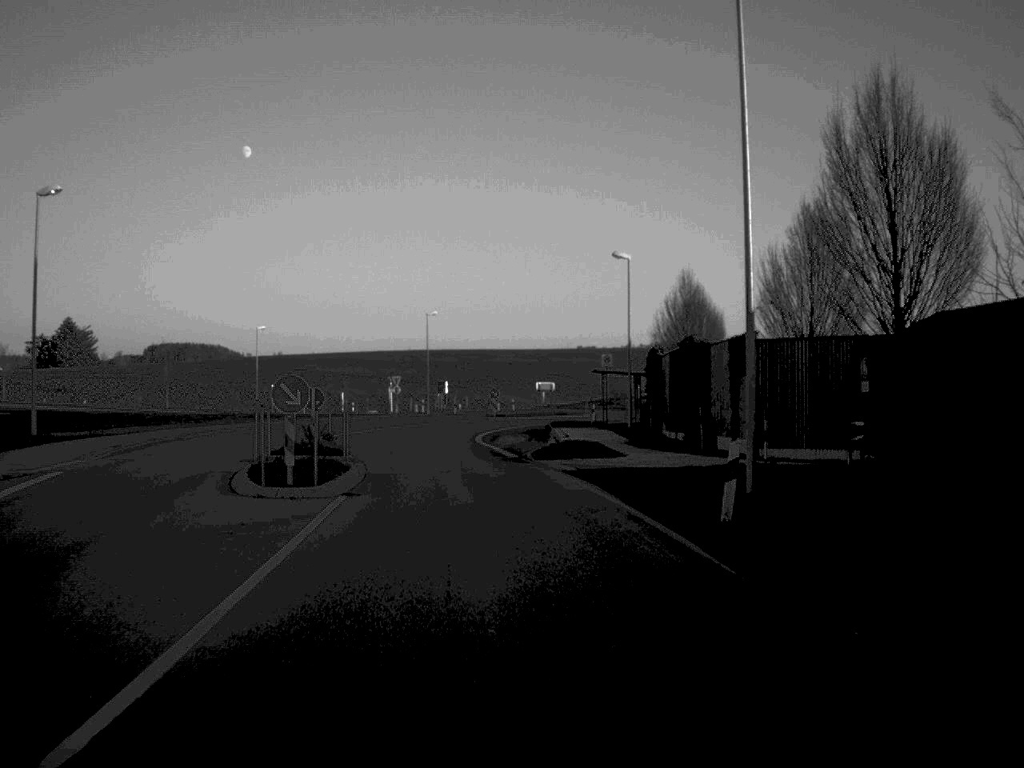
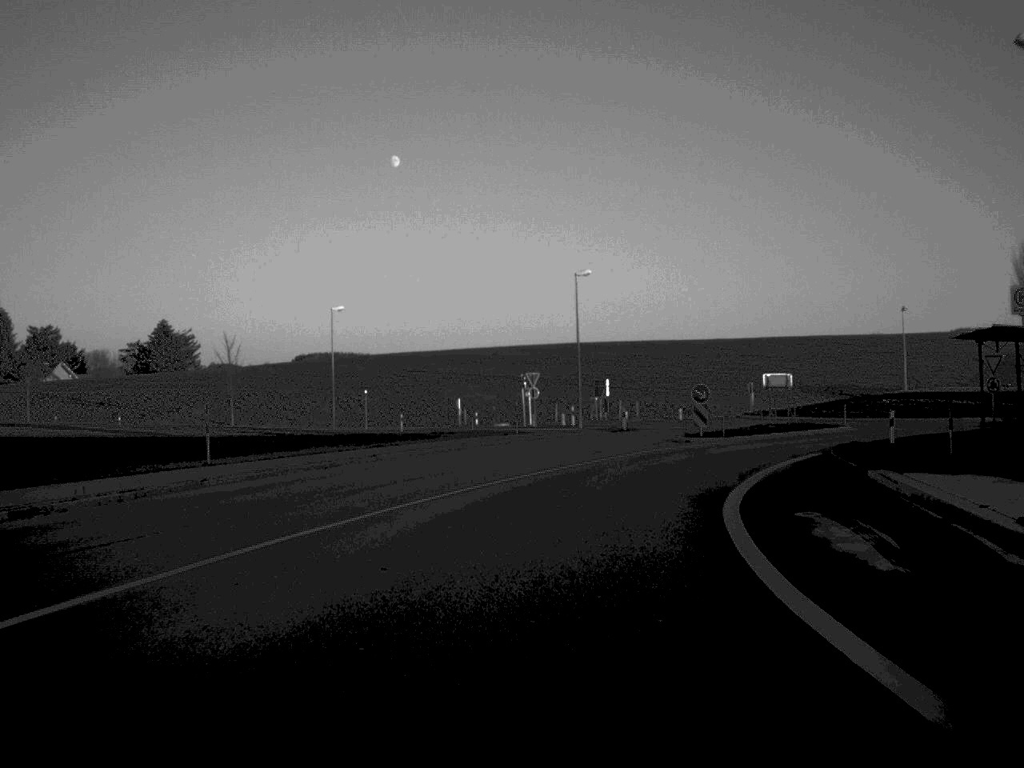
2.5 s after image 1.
(-2.3, +34.2) m; -7°
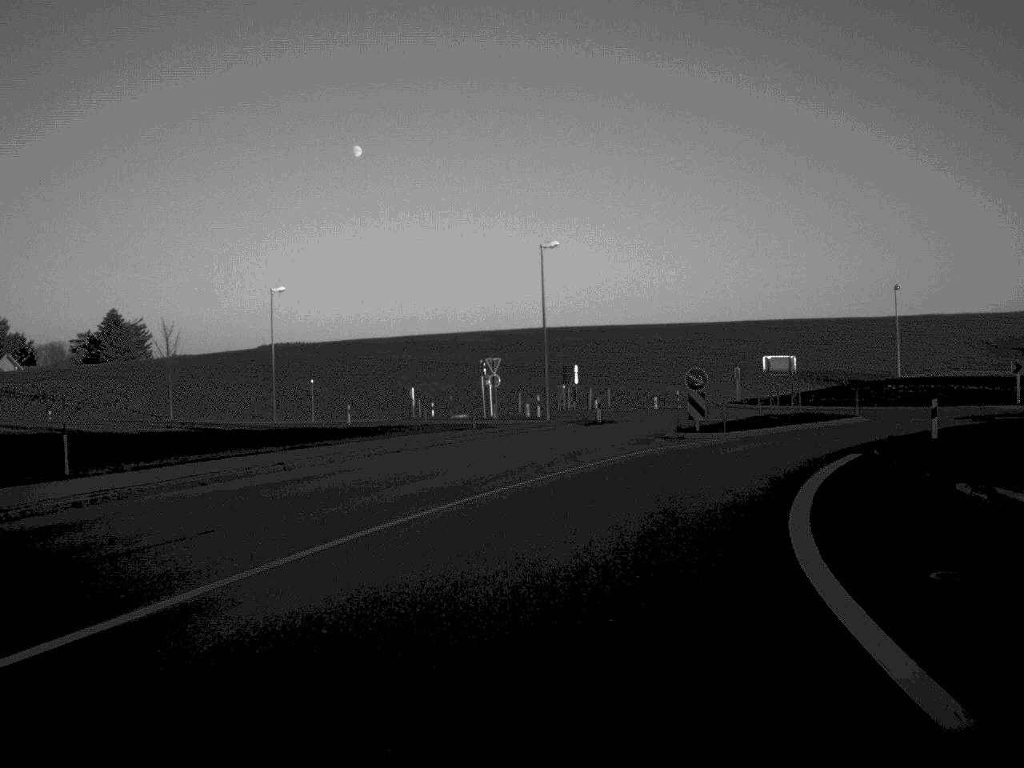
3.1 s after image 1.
(+0.1, +7.3) m; +2°
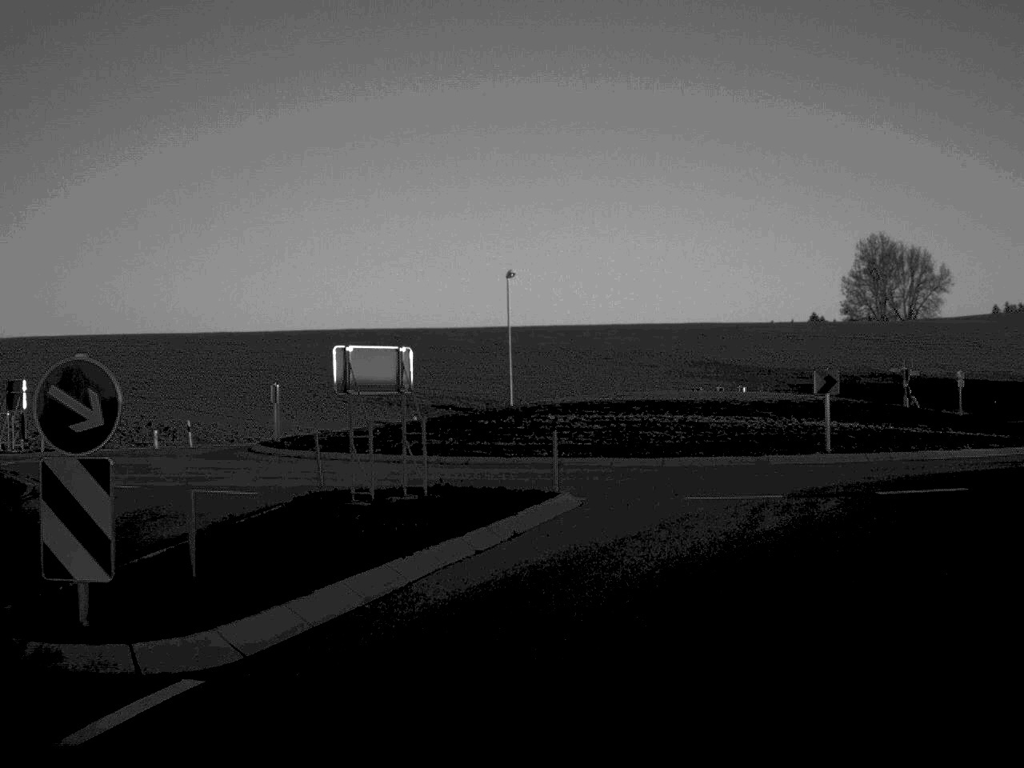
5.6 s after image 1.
(+3.9, +25.2) m; +20°
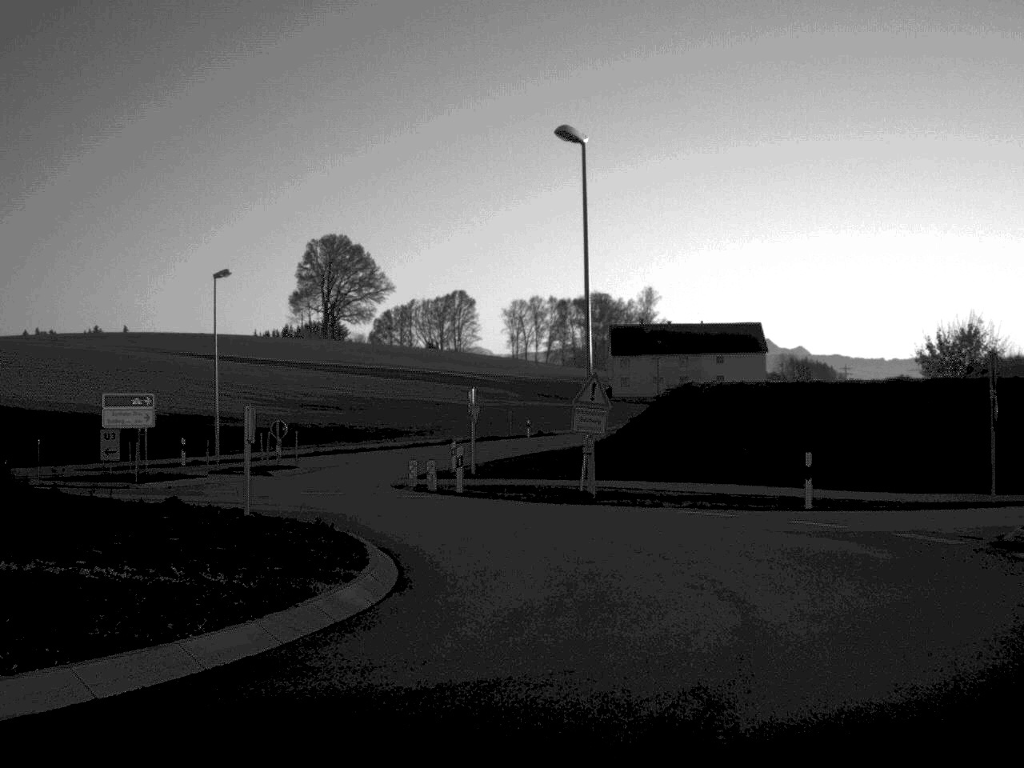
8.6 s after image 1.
(+6.0, +20.4) m; +44°
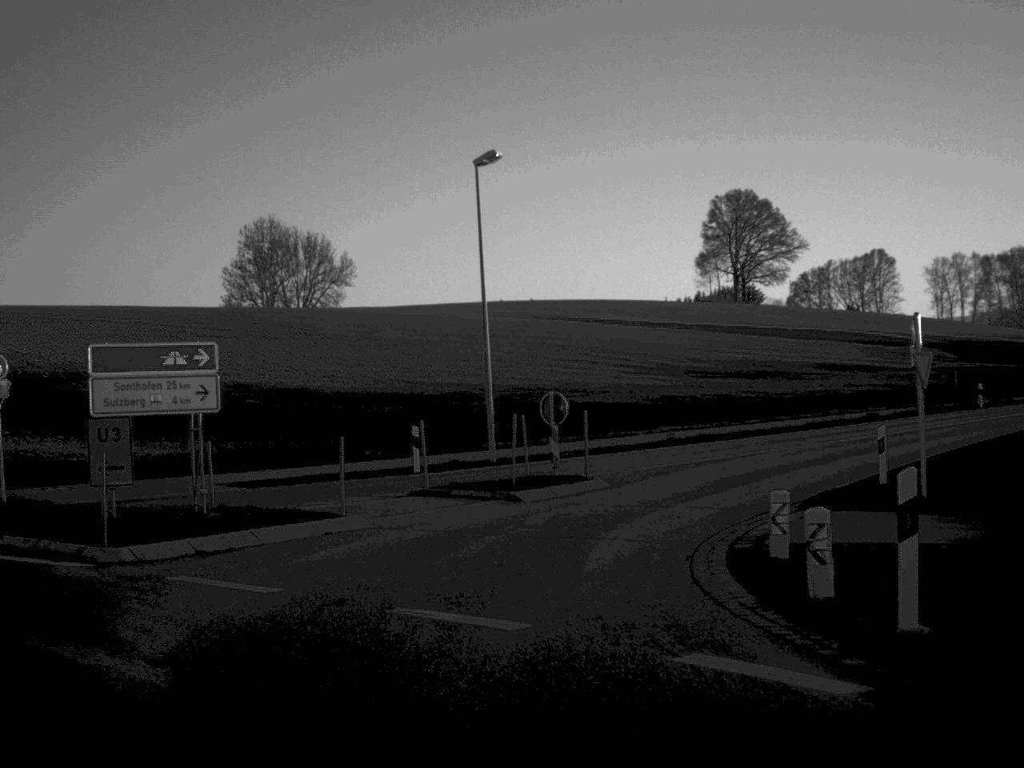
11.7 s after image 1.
(-1.1, +20.5) m; -20°
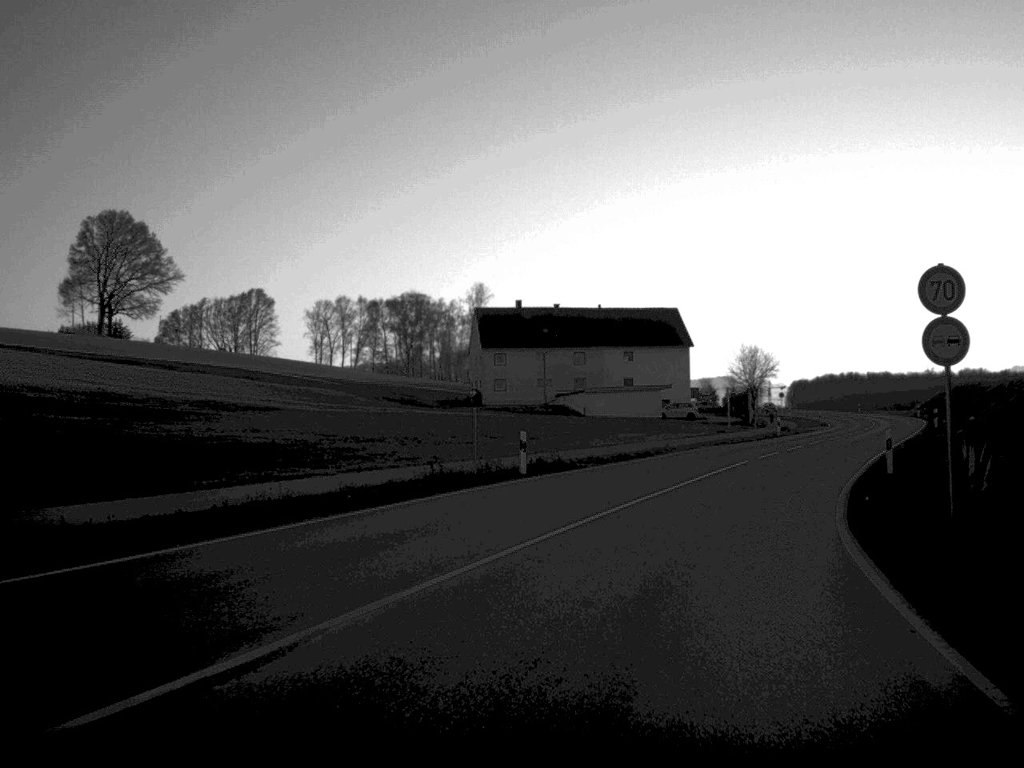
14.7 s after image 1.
(+4.4, +24.4) m; +29°
